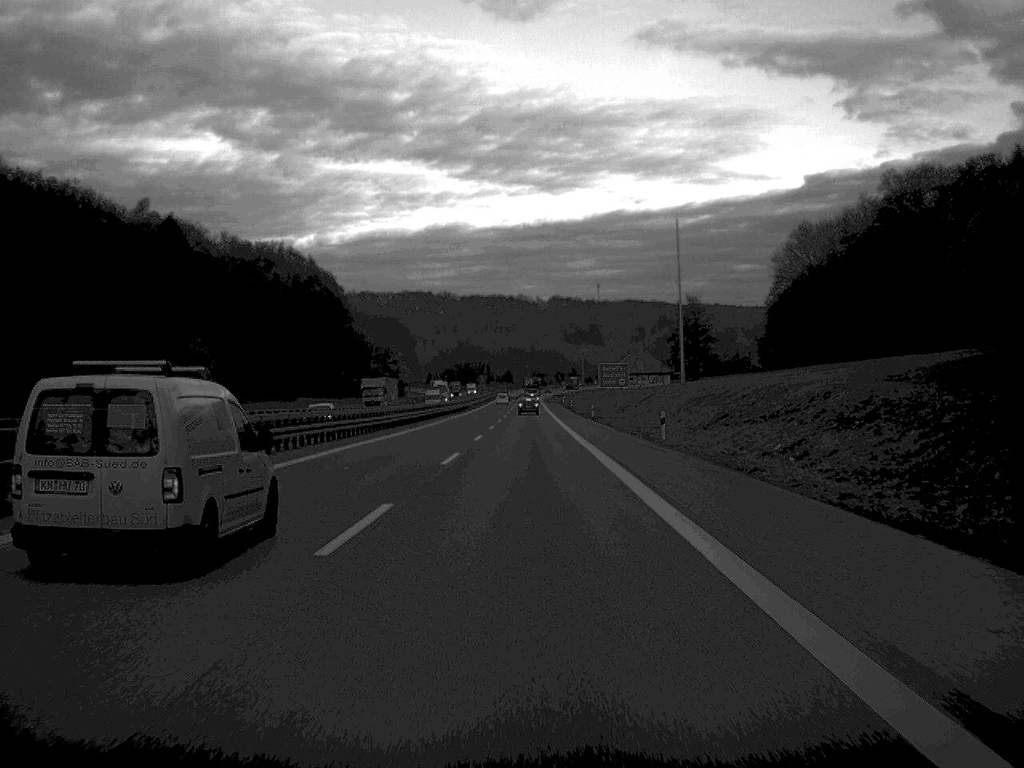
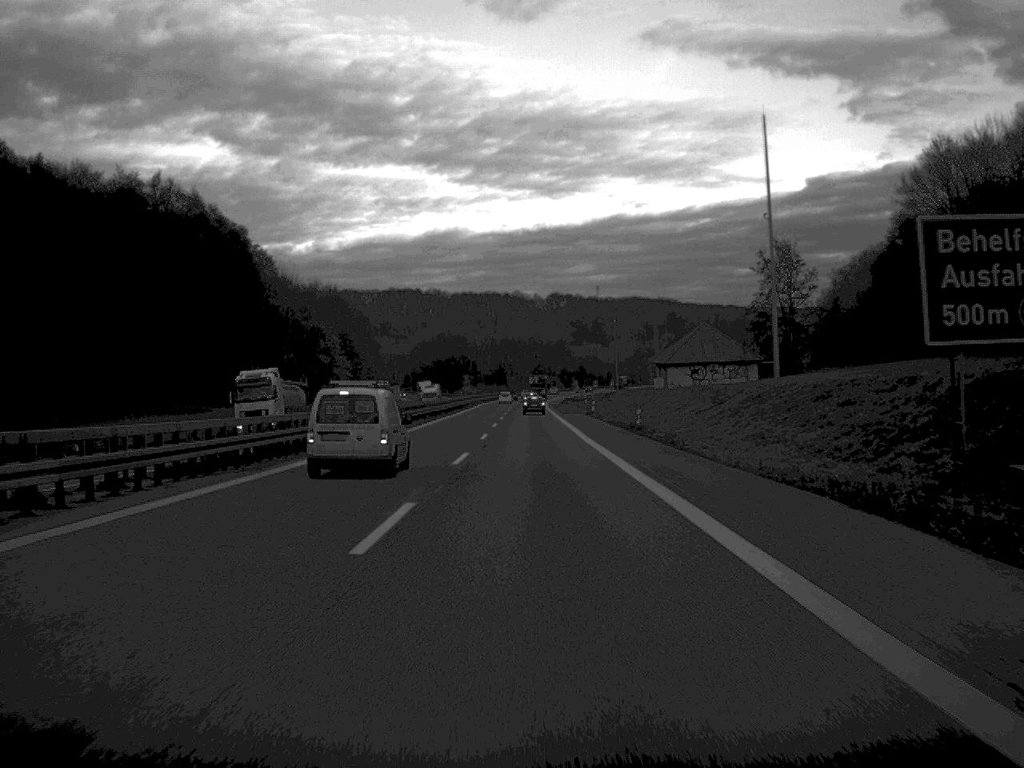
(0.0, +88.3) m; 0°
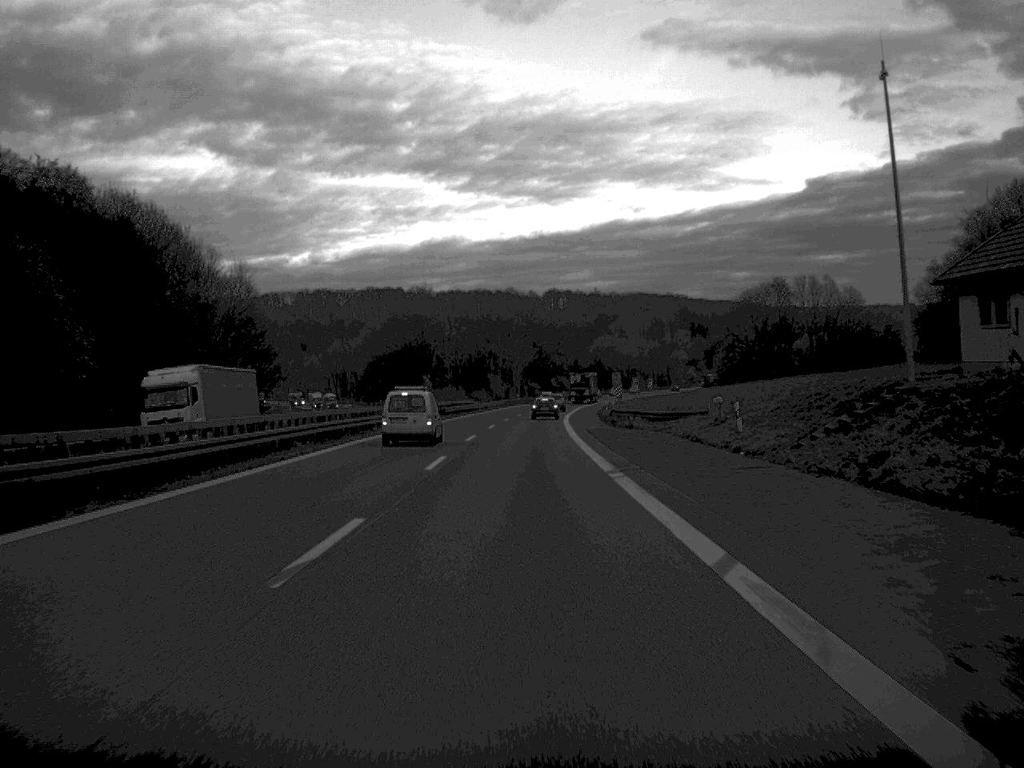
(+0.4, +108.6) m; 0°
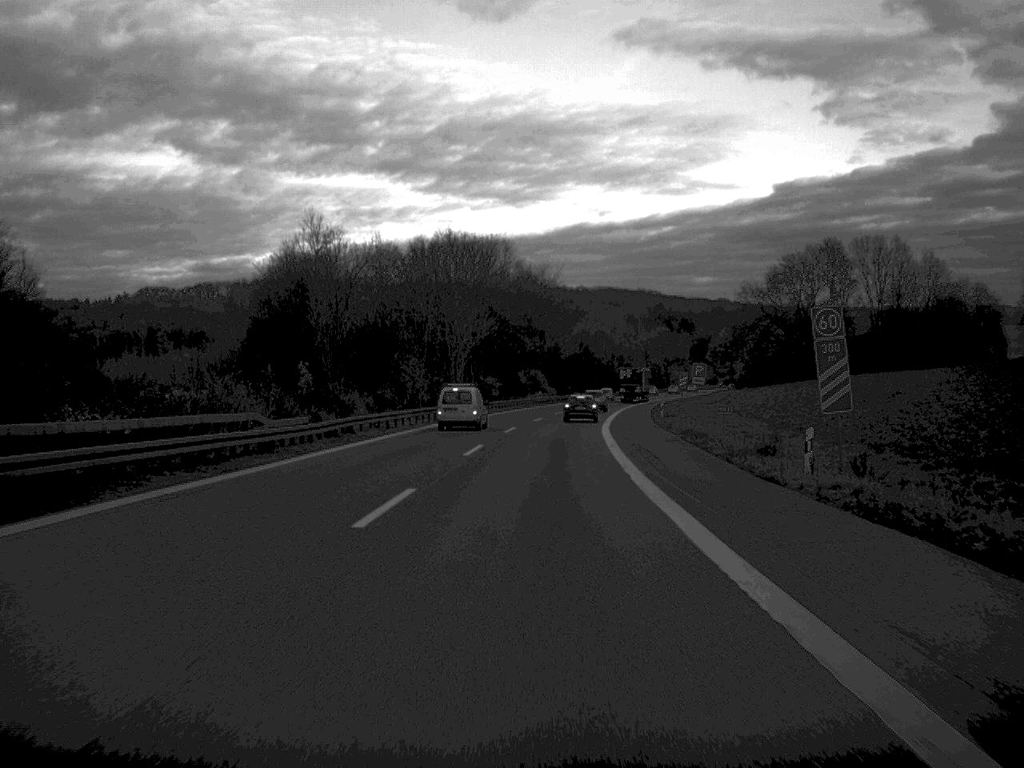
(+0.8, +84.1) m; +2°
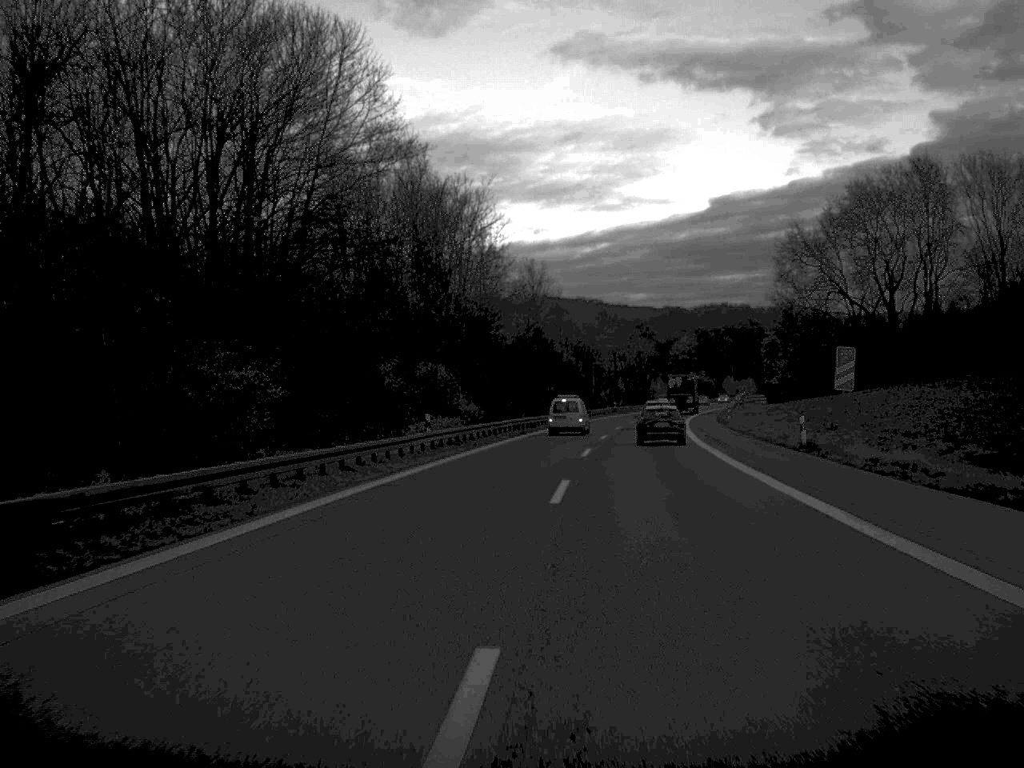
(+2.3, +83.8) m; +3°
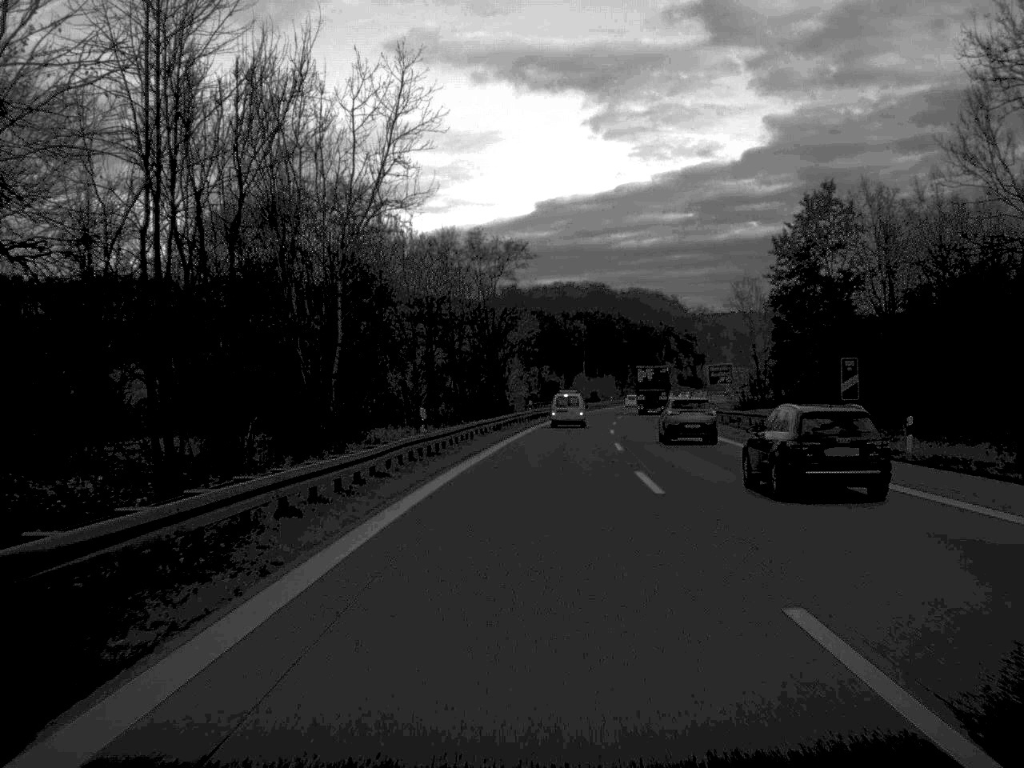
(+7.4, +105.3) m; +8°
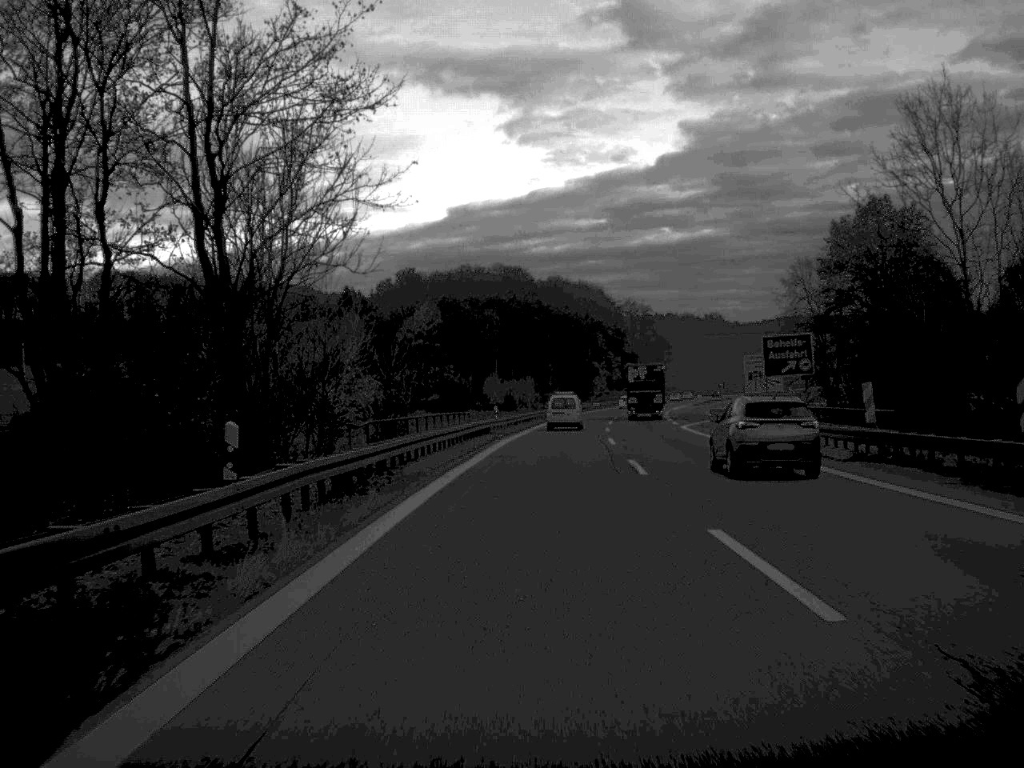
(+2.2, +65.4) m; +4°
